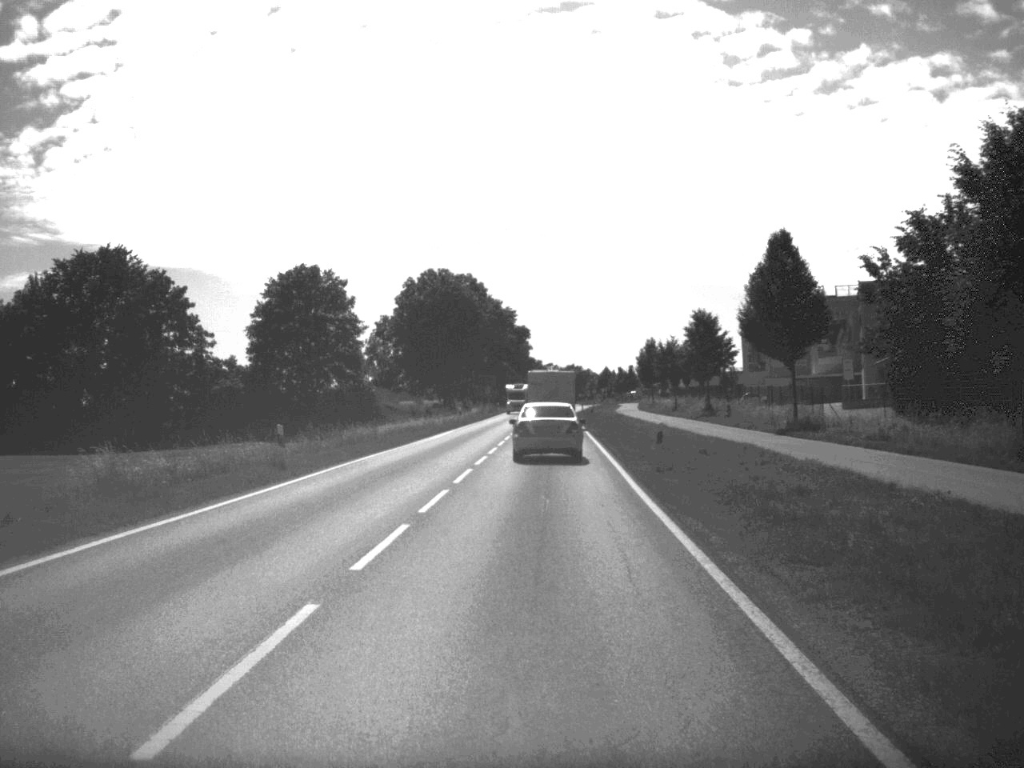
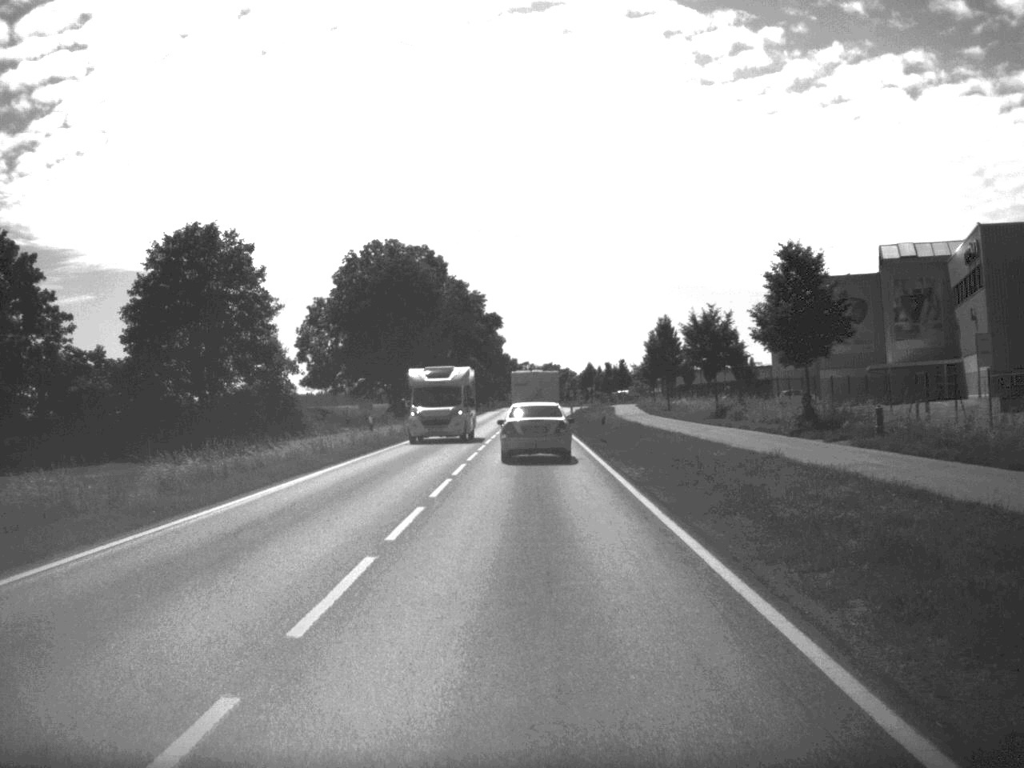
(+0.4, +32.9) m; +1°
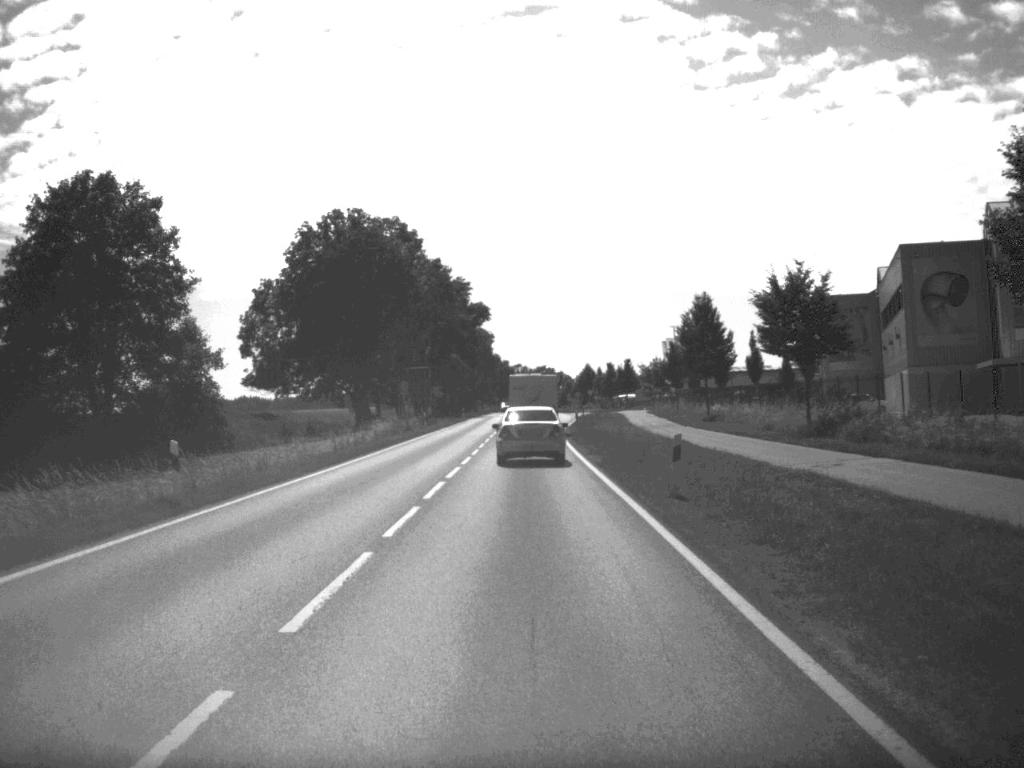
(+0.1, +23.2) m; 0°
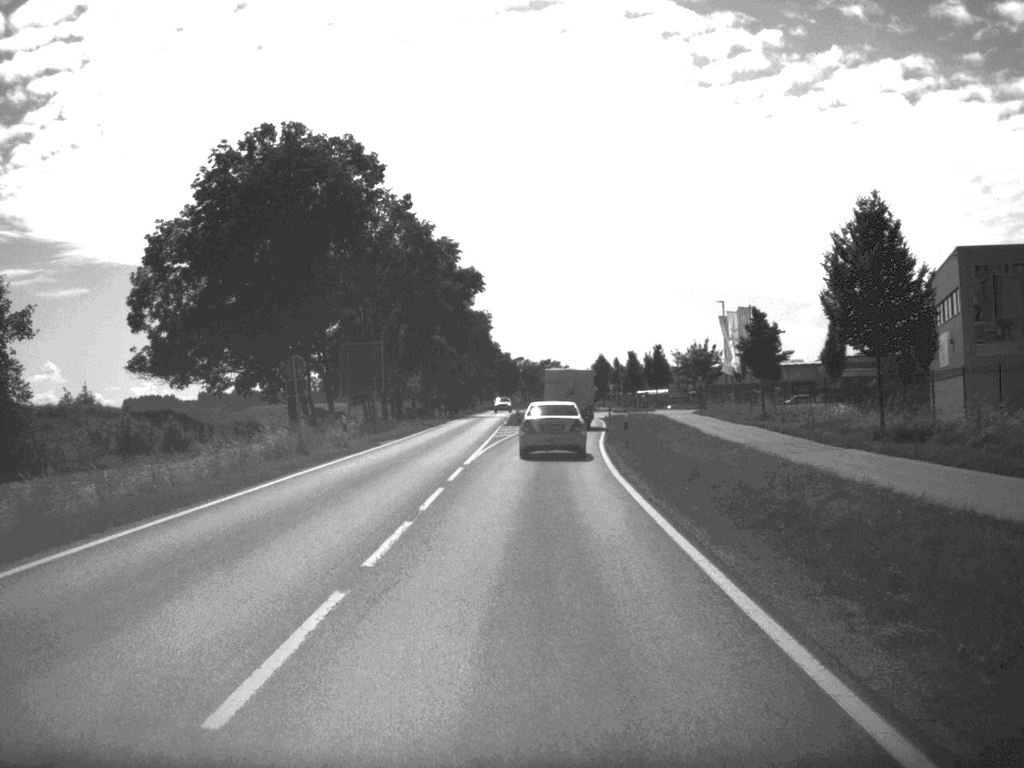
(-0.2, +32.3) m; 0°
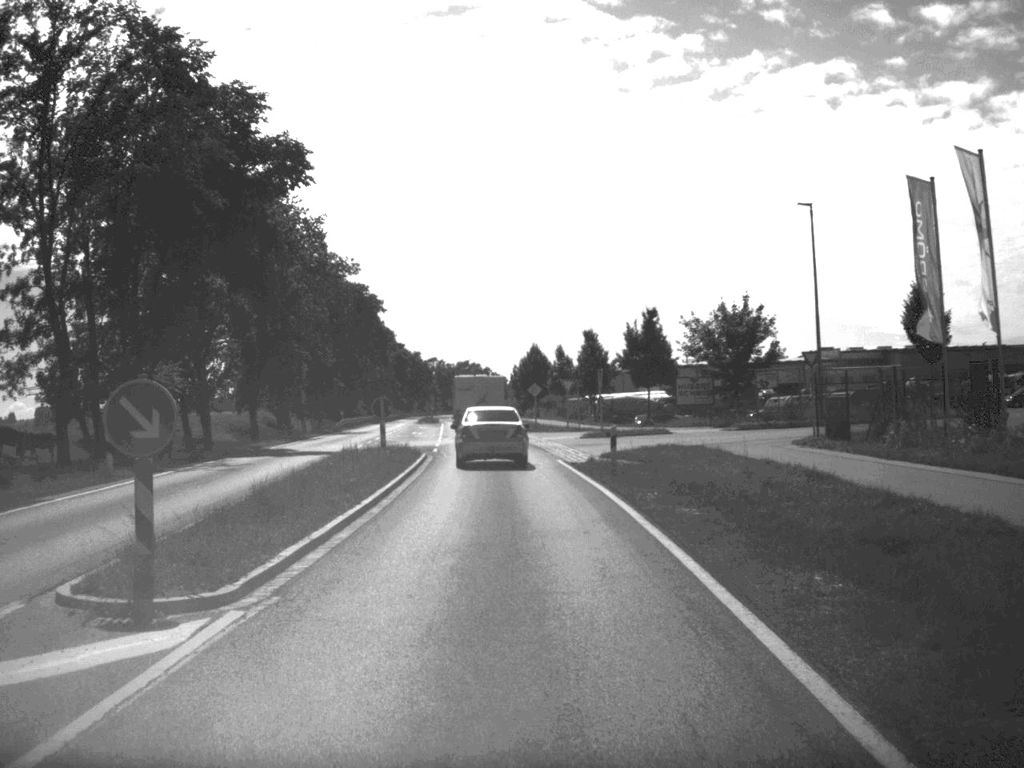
(+1.8, +56.4) m; +3°
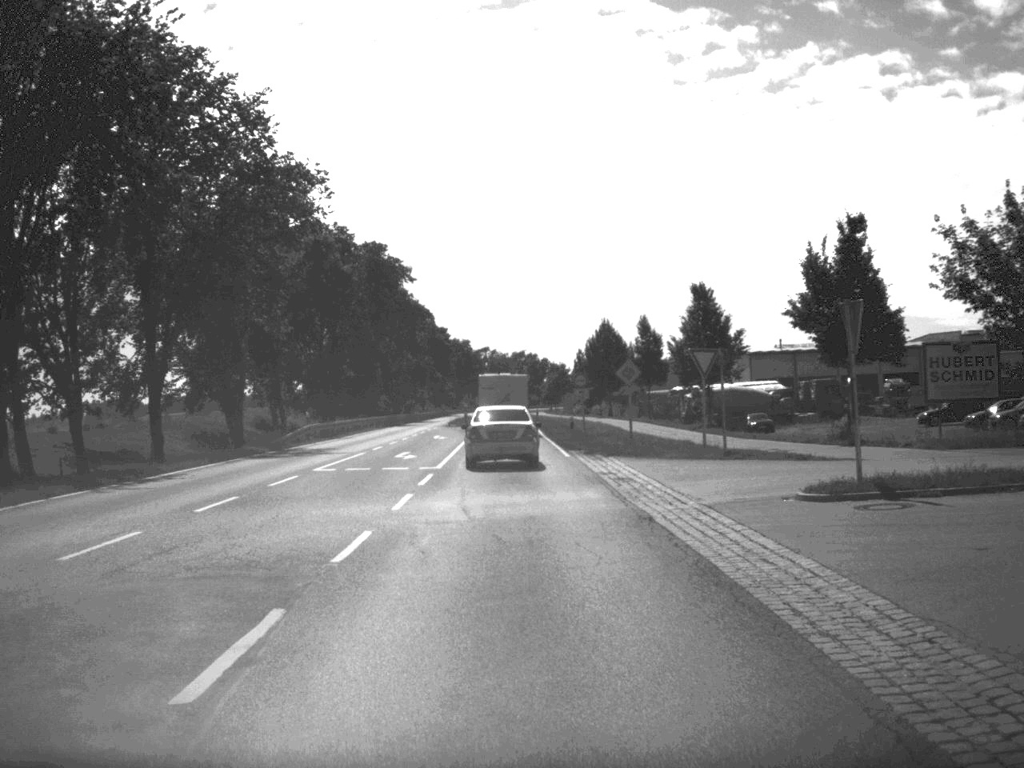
(-0.8, +33.5) m; -3°
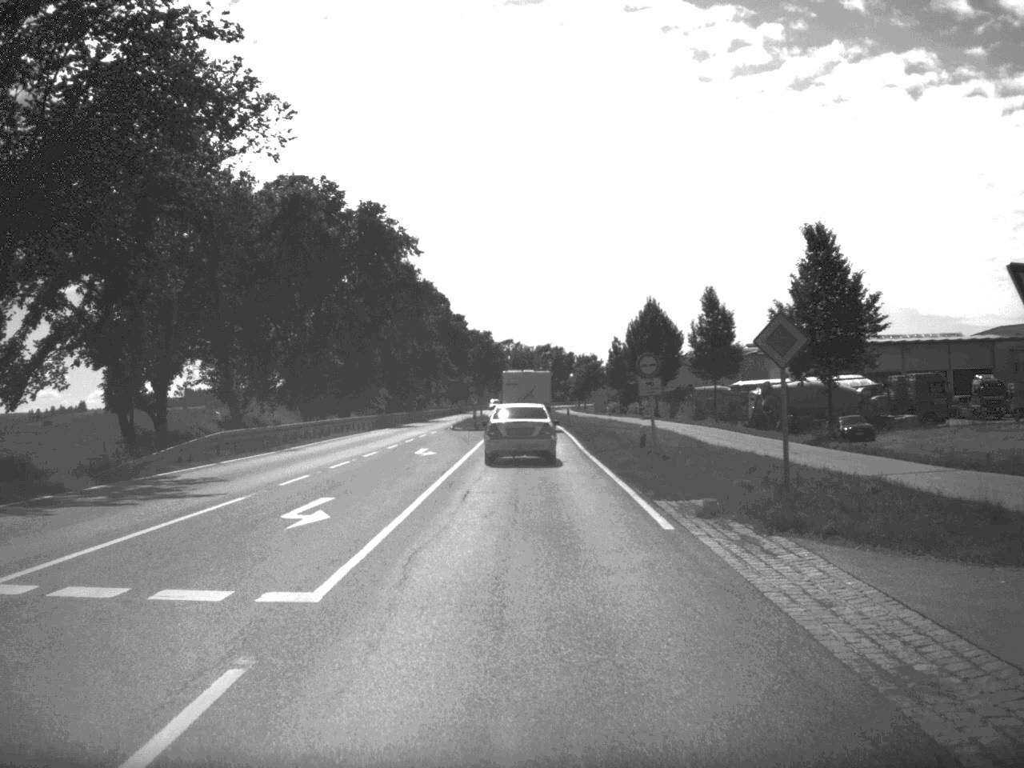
(-0.2, +19.9) m; -1°
